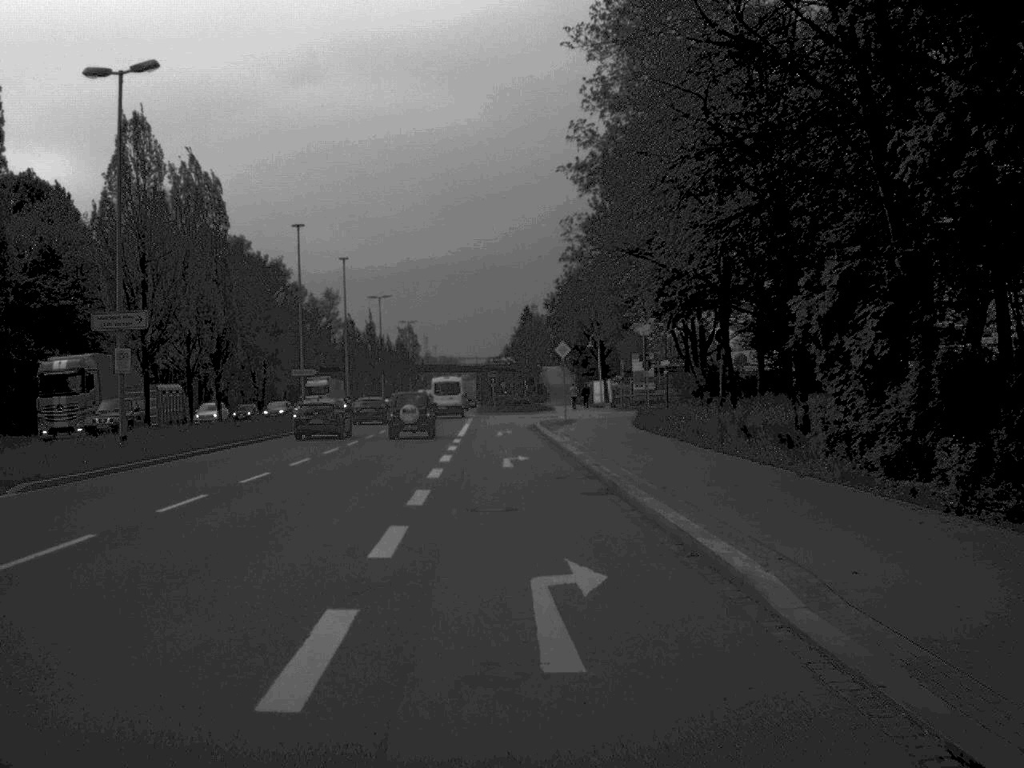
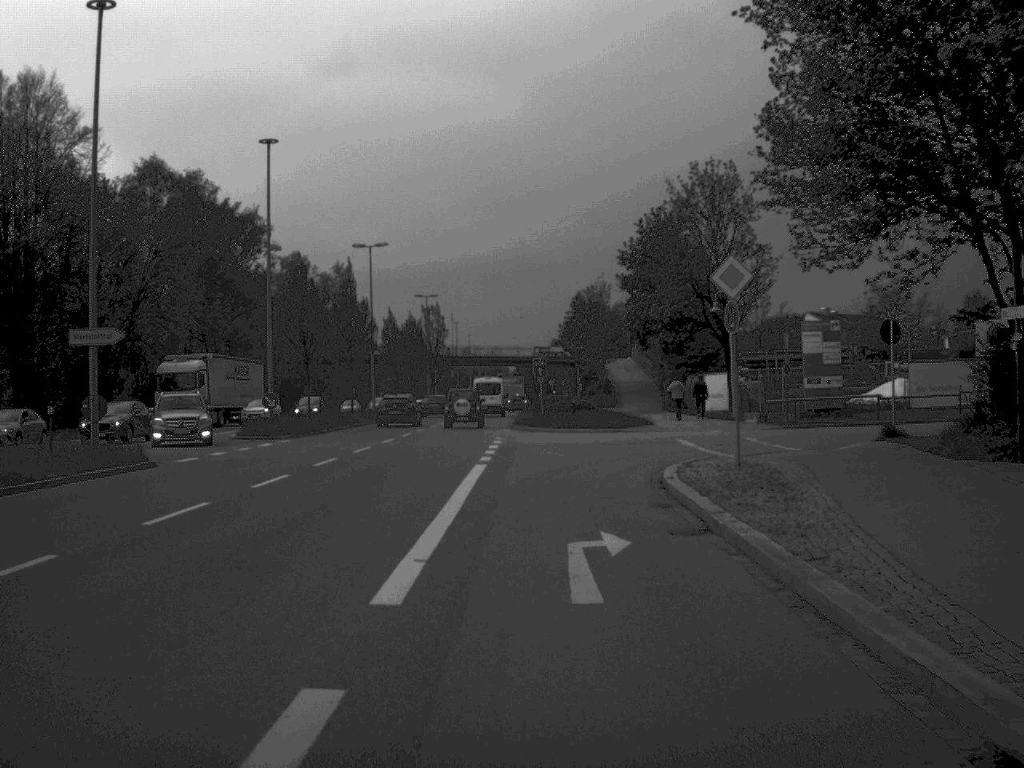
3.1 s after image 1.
(-1.0, +37.8) m; -2°
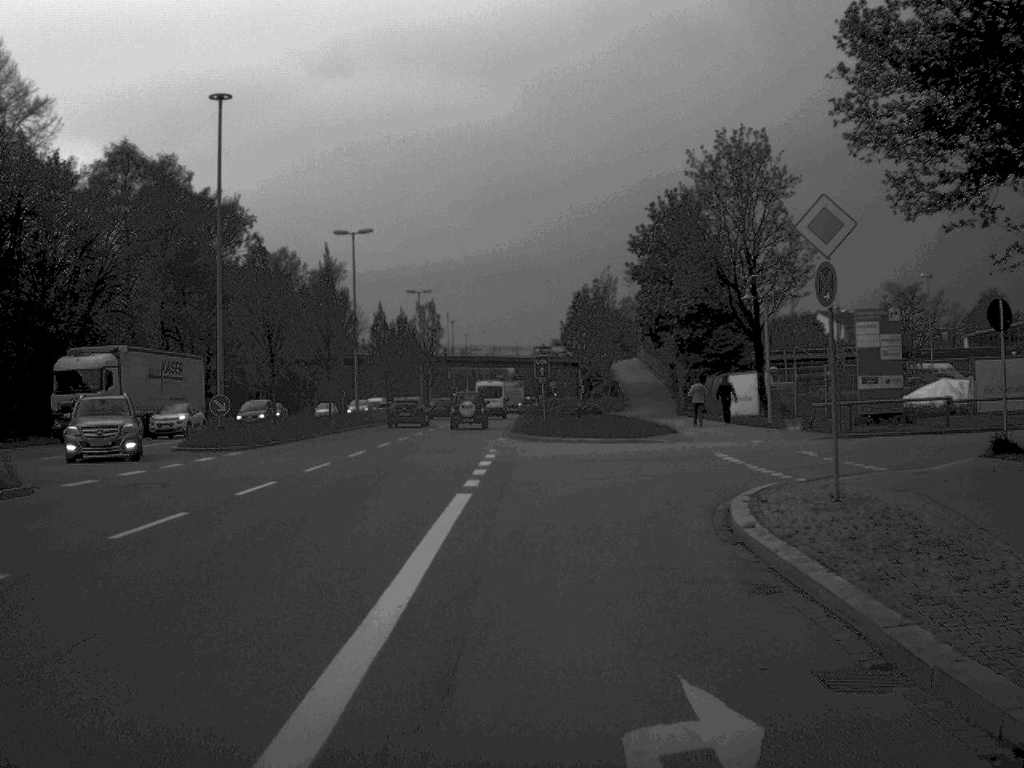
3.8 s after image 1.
(0.0, +7.2) m; 0°
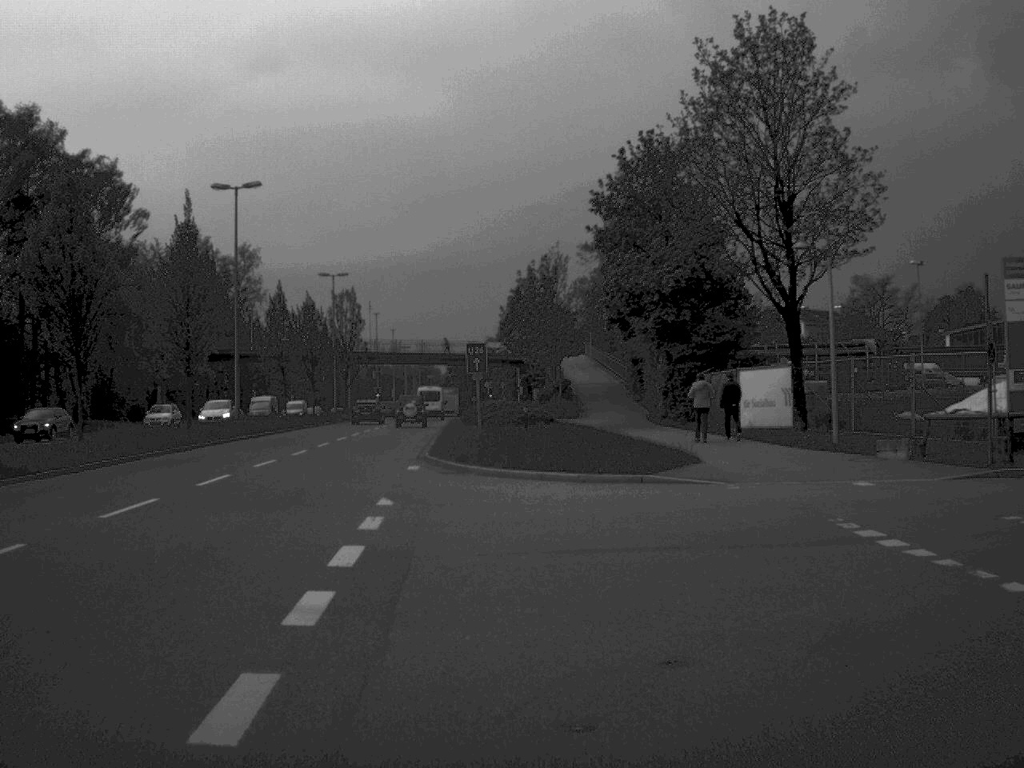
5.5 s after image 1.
(+0.1, +15.1) m; +3°
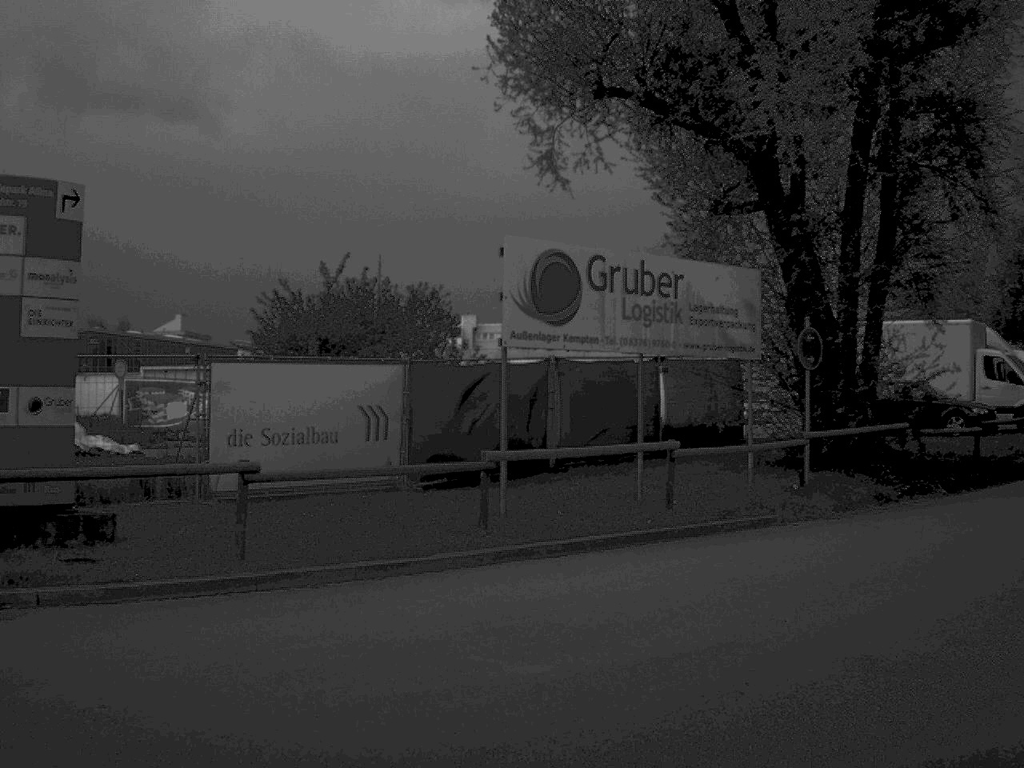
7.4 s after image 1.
(+3.5, +9.9) m; +45°
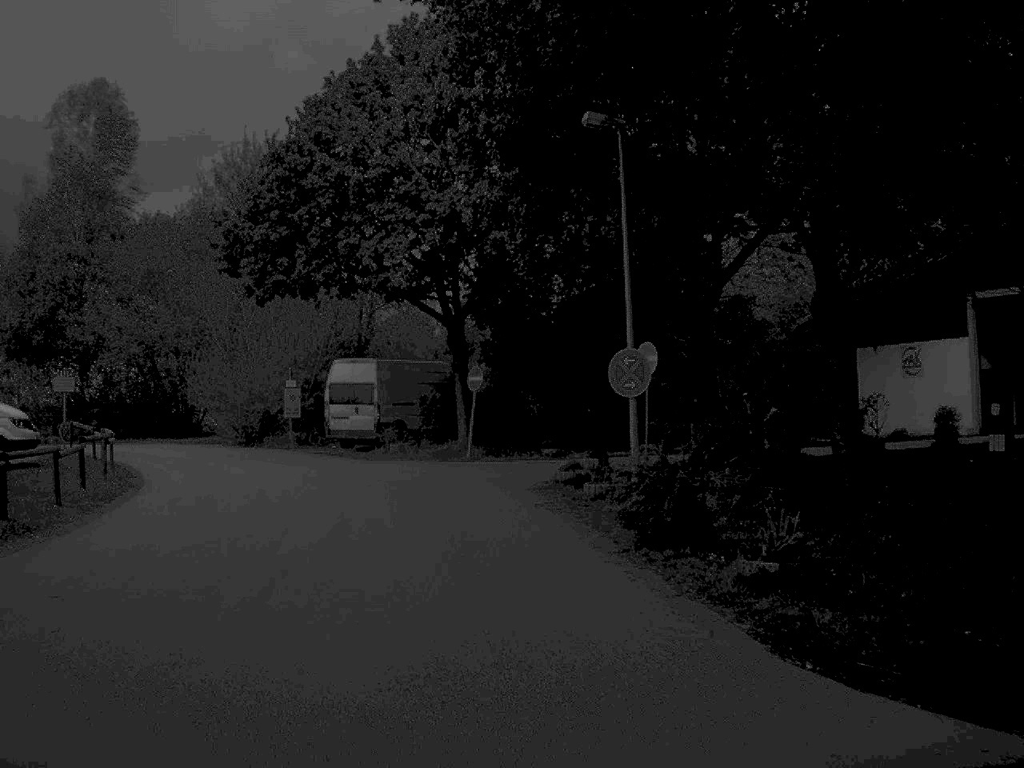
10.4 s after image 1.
(+9.4, +15.6) m; +38°
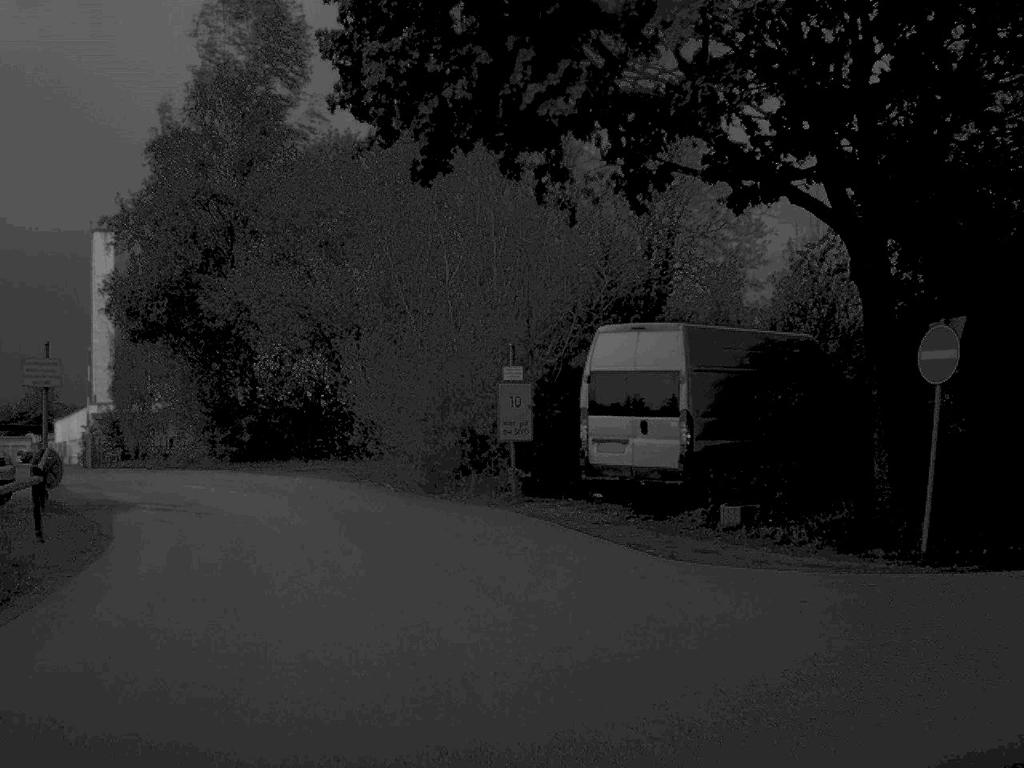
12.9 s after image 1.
(-2.3, +18.7) m; -12°
